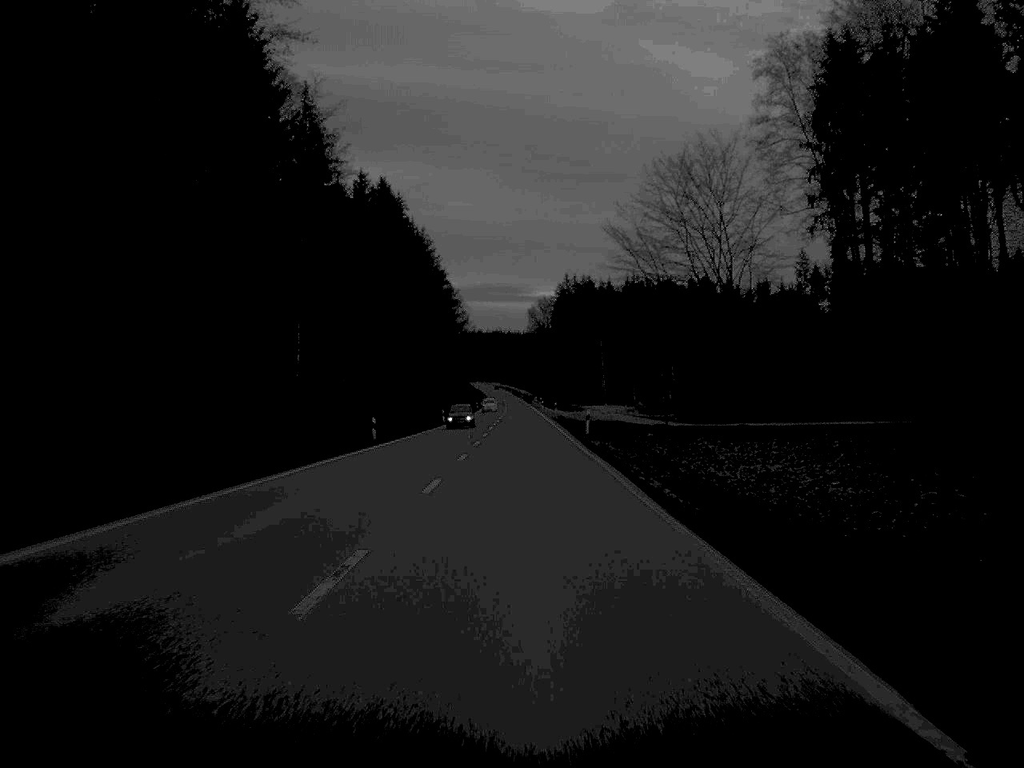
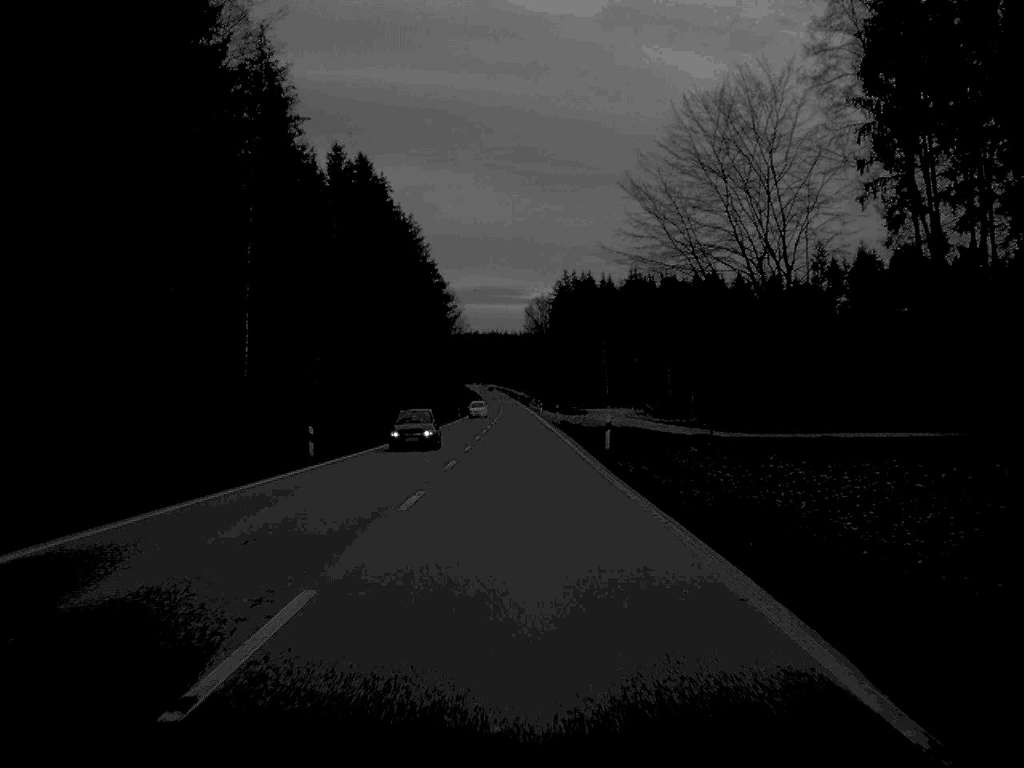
(0.0, +14.9) m; 0°
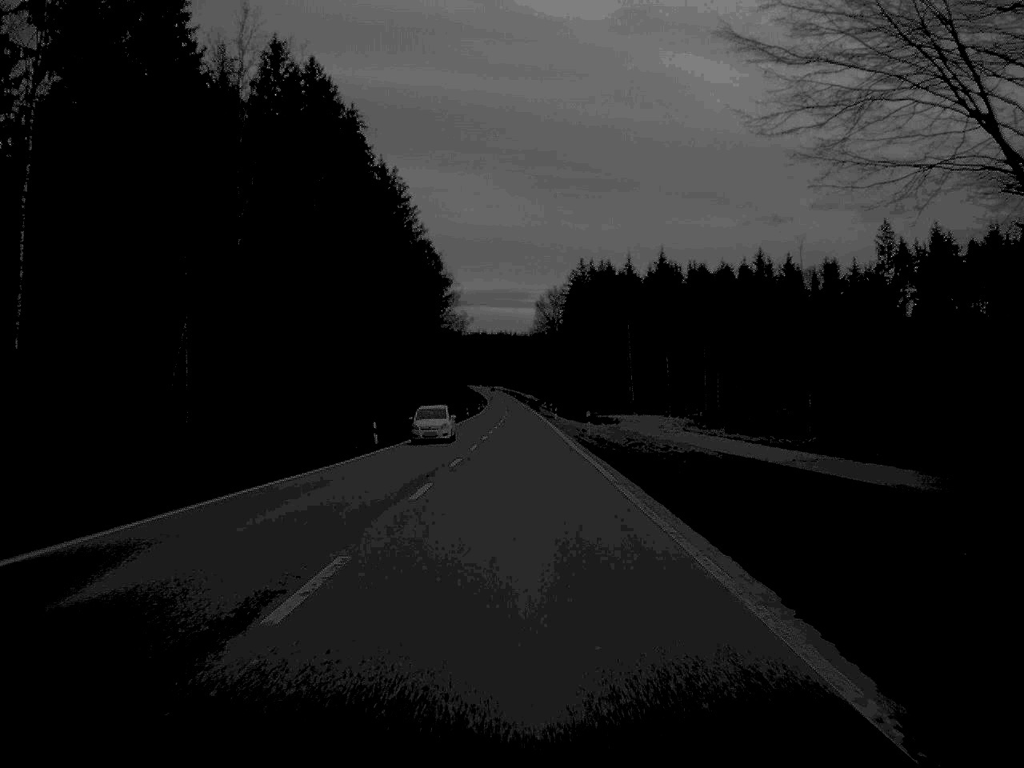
(-0.1, +33.2) m; 0°
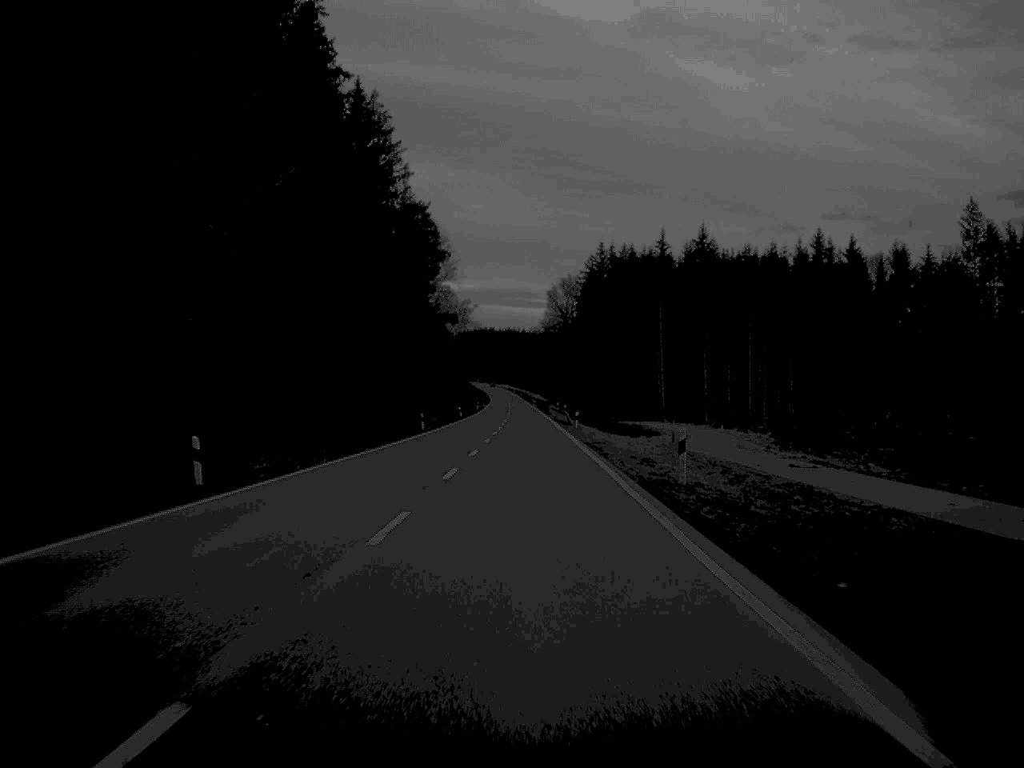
(-0.1, +30.4) m; 0°
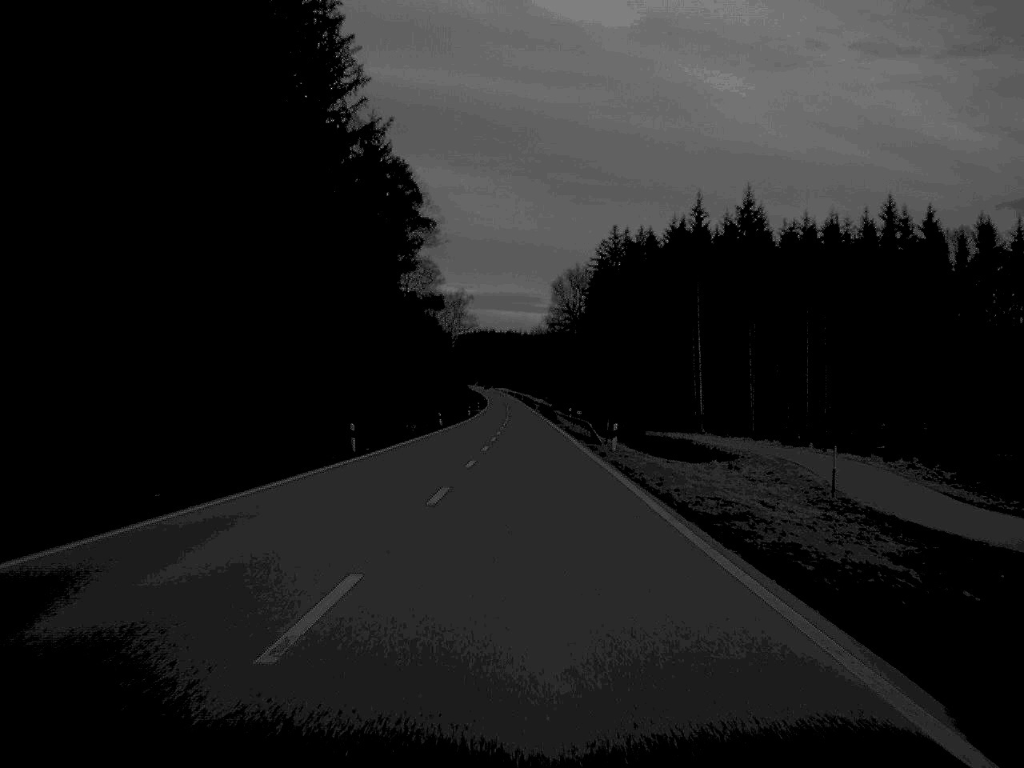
(0.0, +29.9) m; 0°
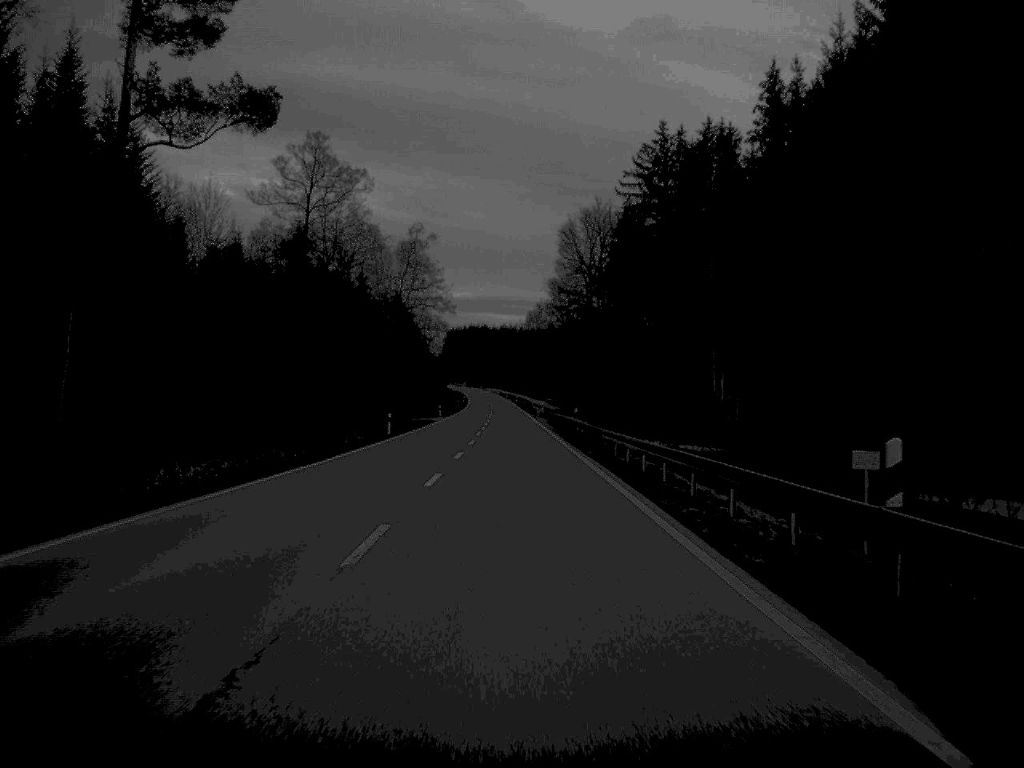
(+0.3, +80.4) m; 0°
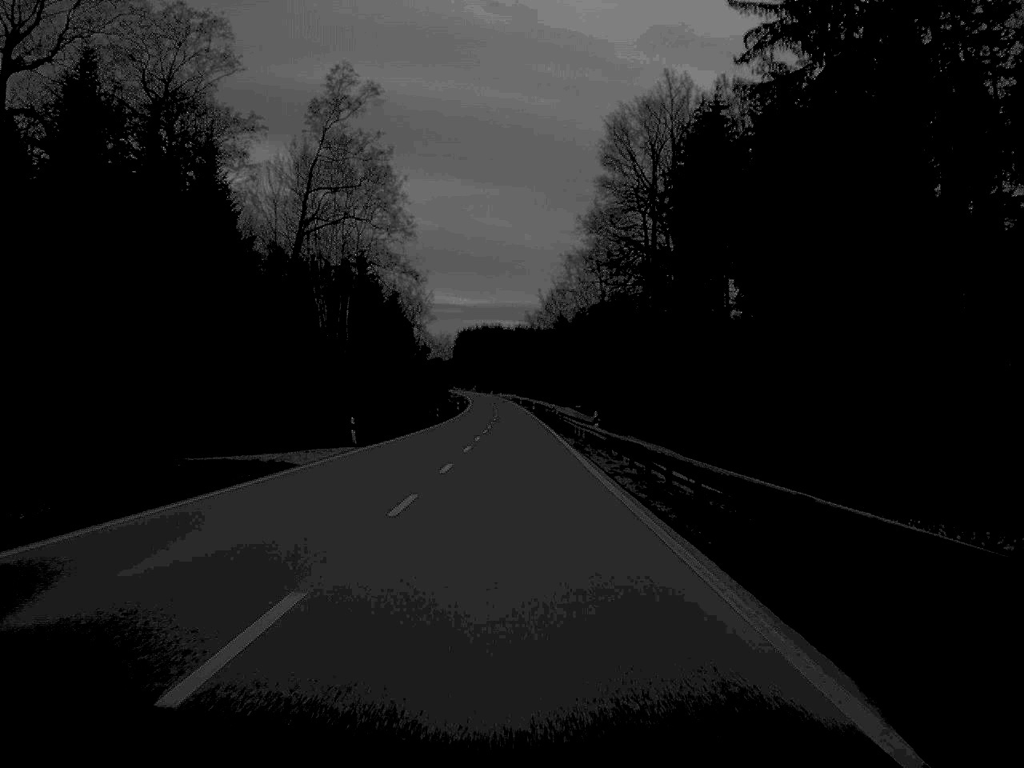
(-0.4, +65.7) m; -1°
